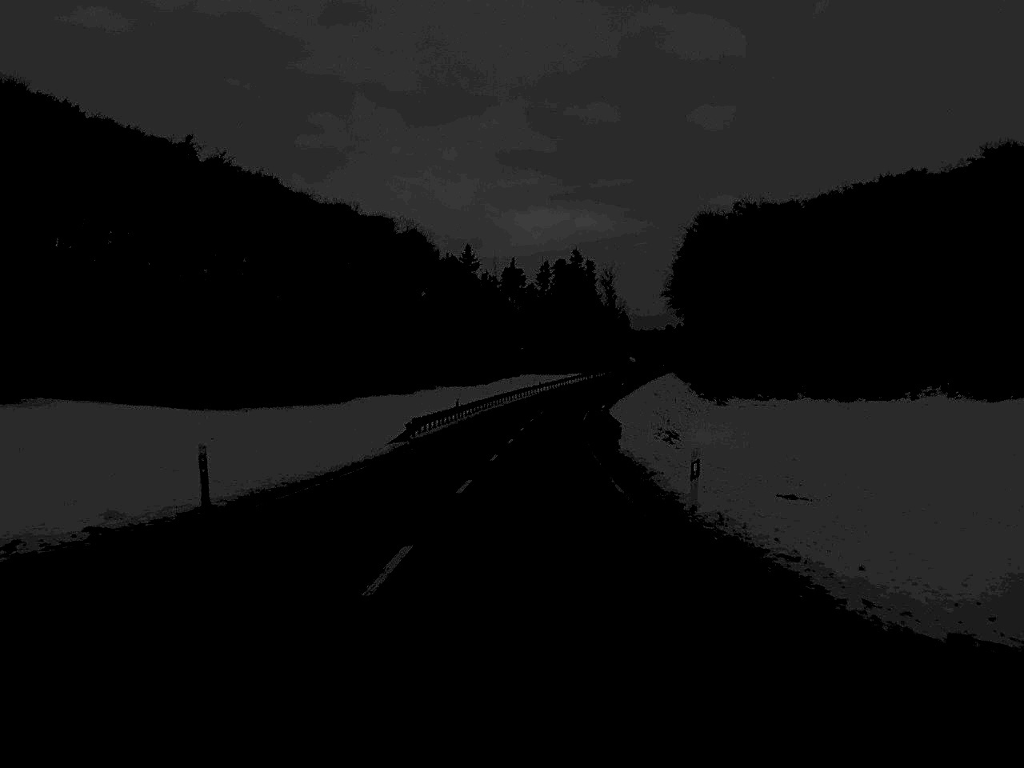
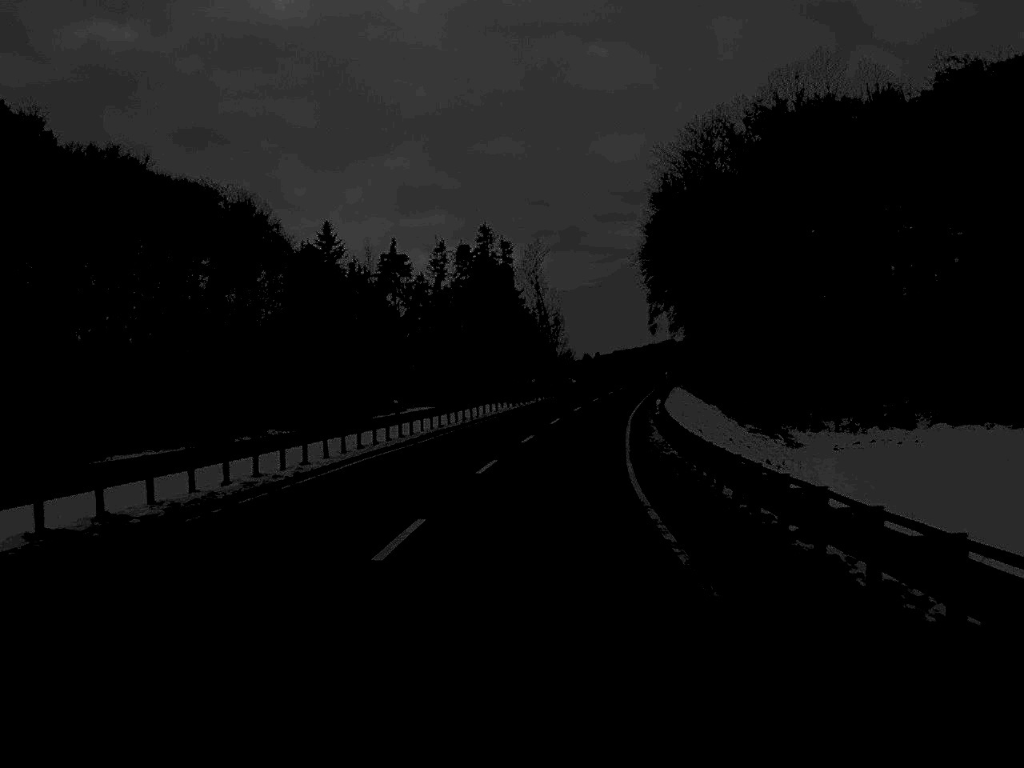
(+2.4, +81.2) m; +4°
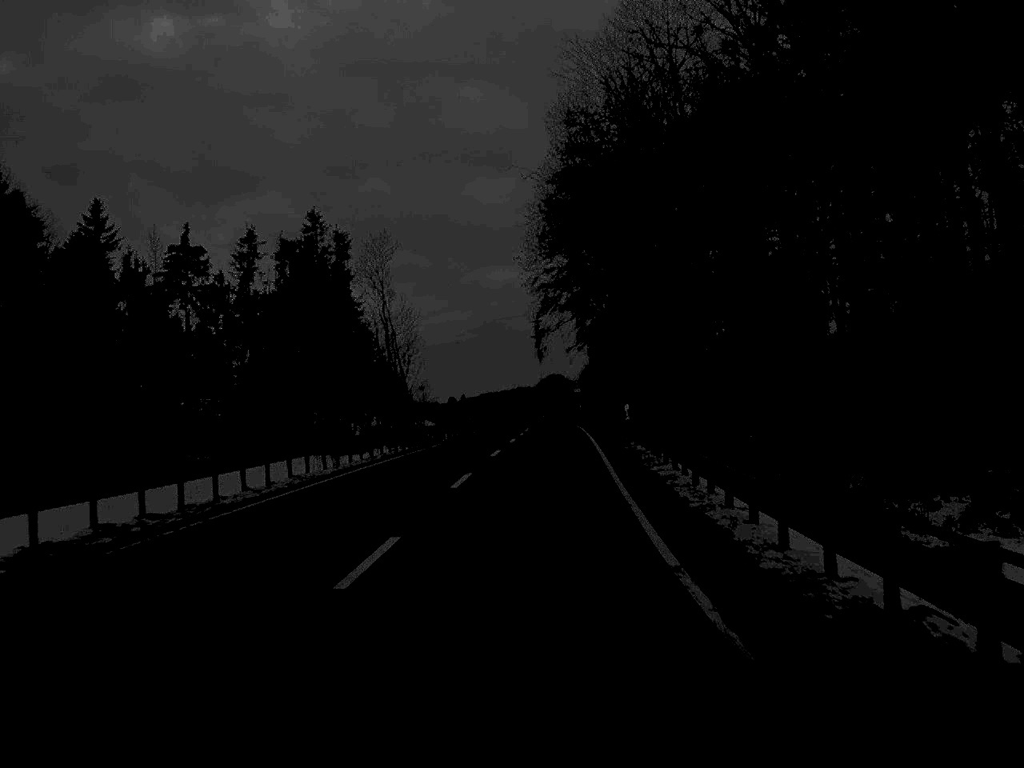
(+2.6, +48.9) m; +6°
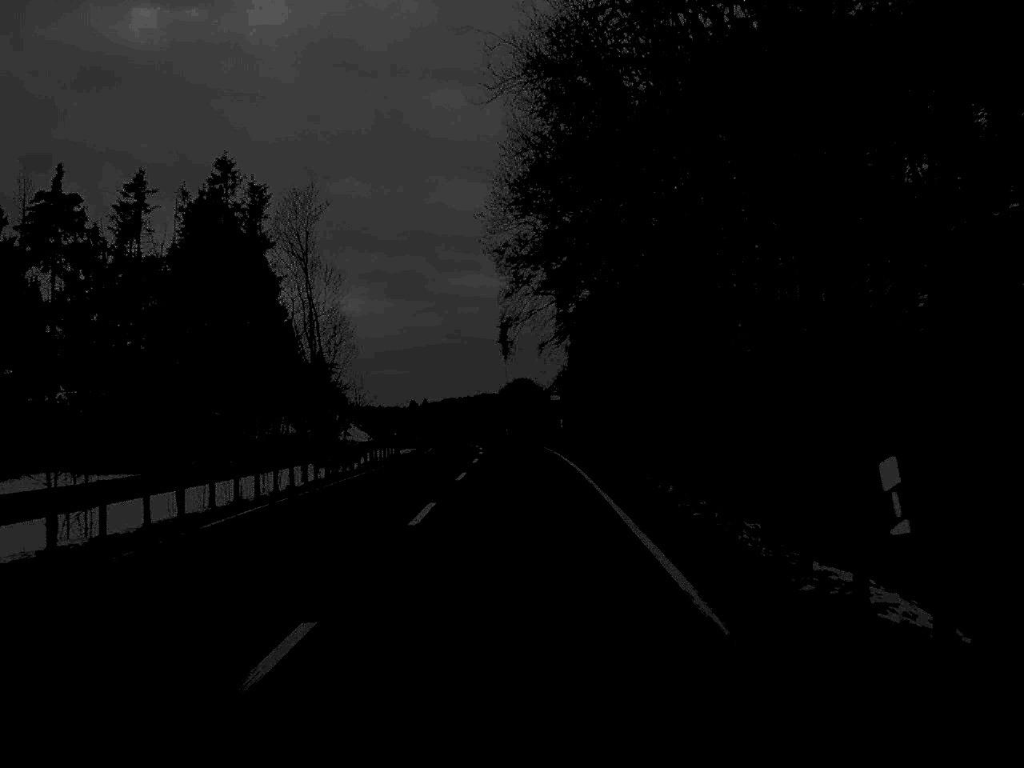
(+0.5, +29.1) m; +1°
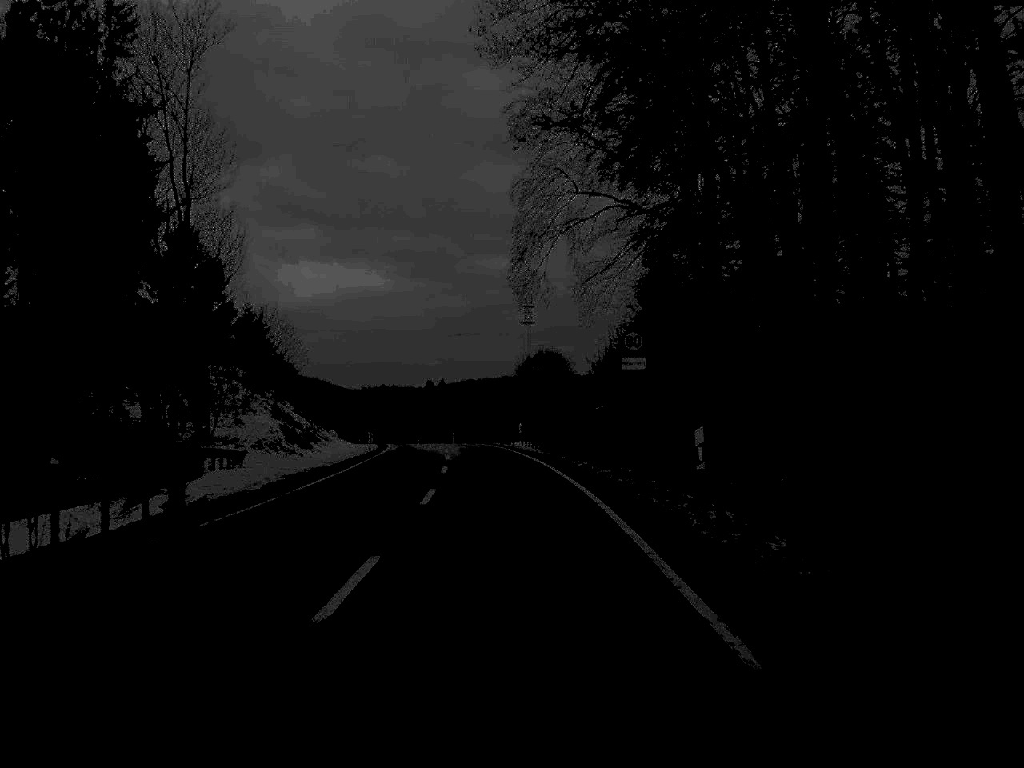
(-0.2, +43.5) m; -1°
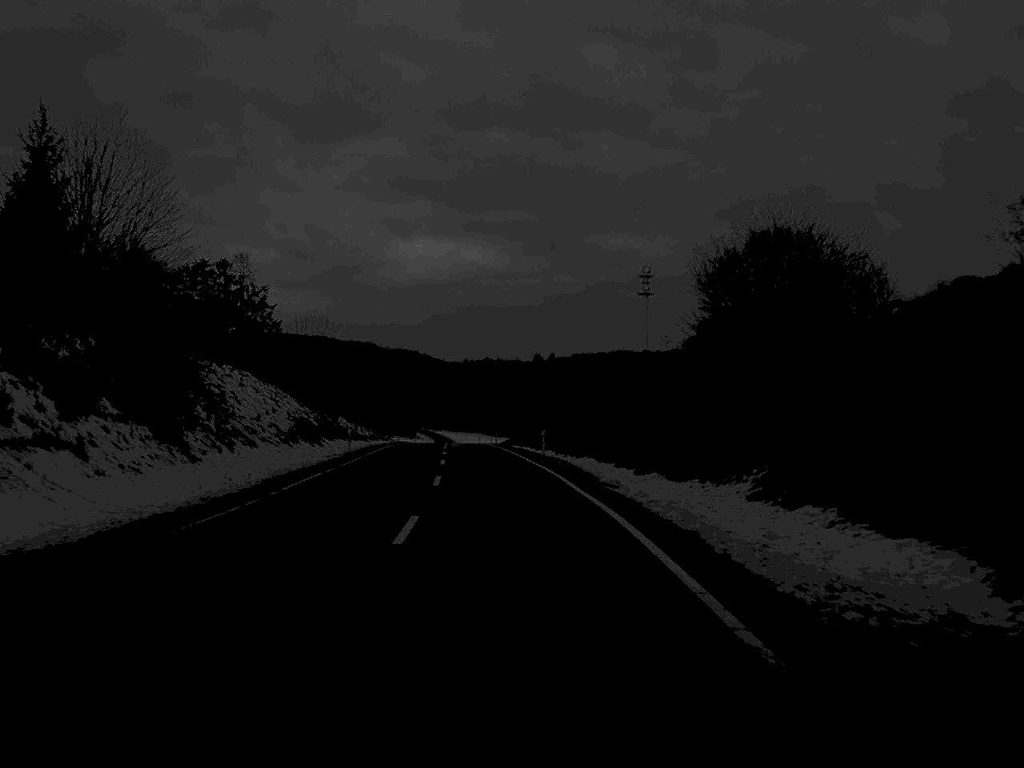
(-2.8, +66.1) m; -5°
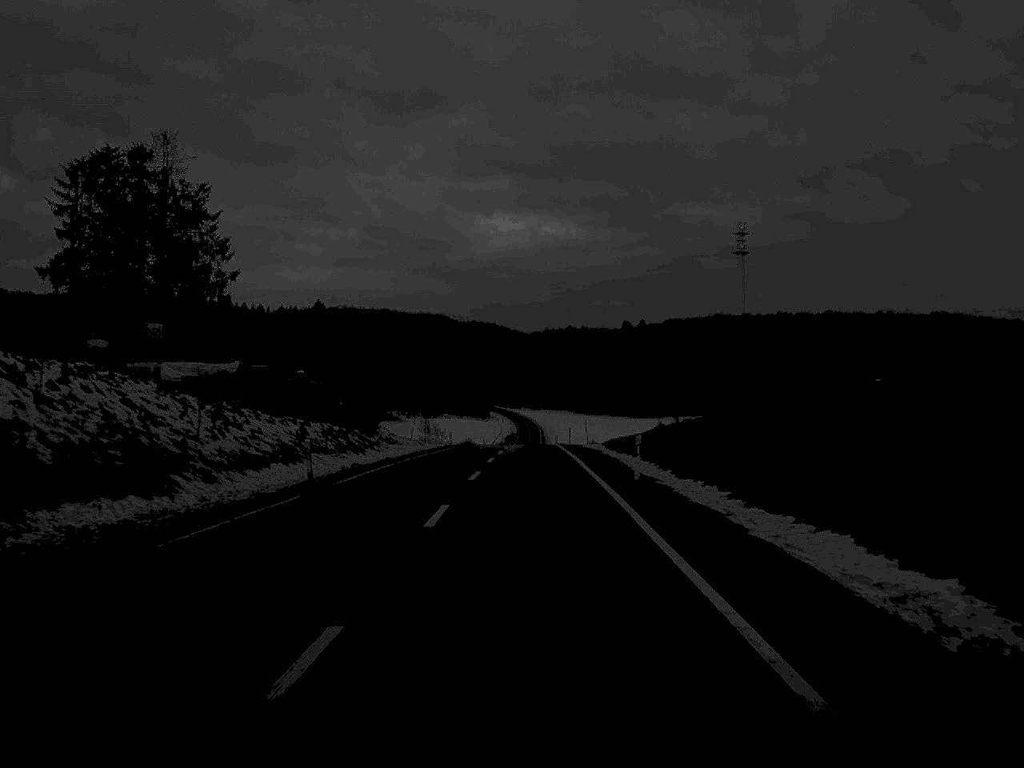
(-2.7, +69.0) m; -4°
